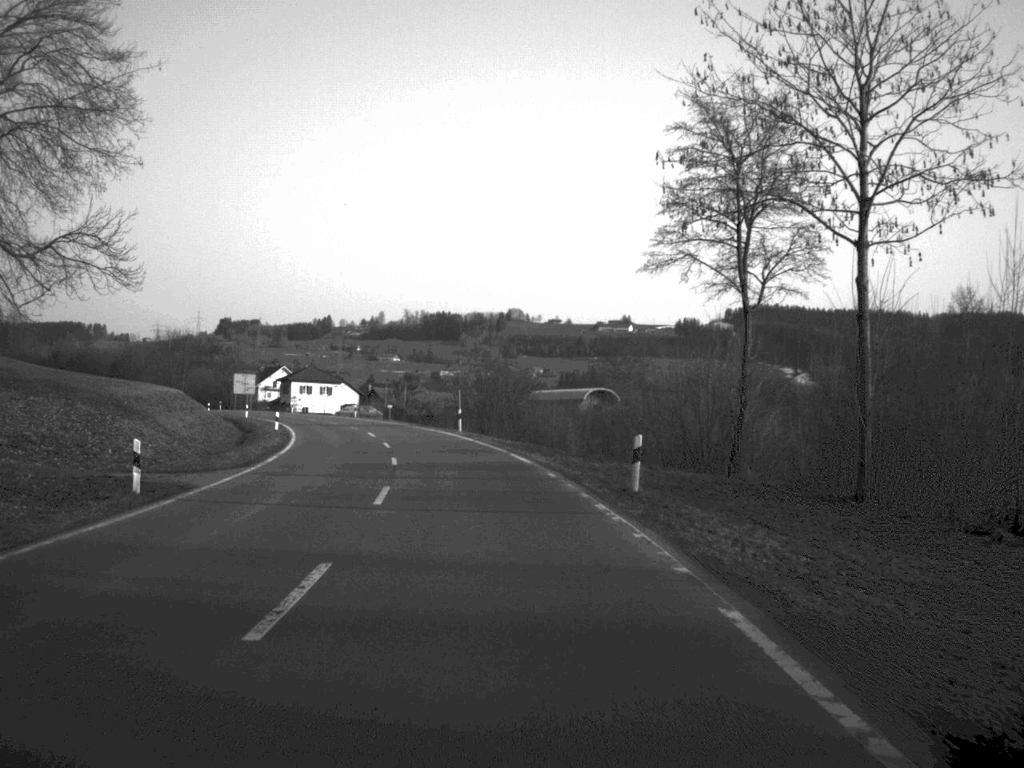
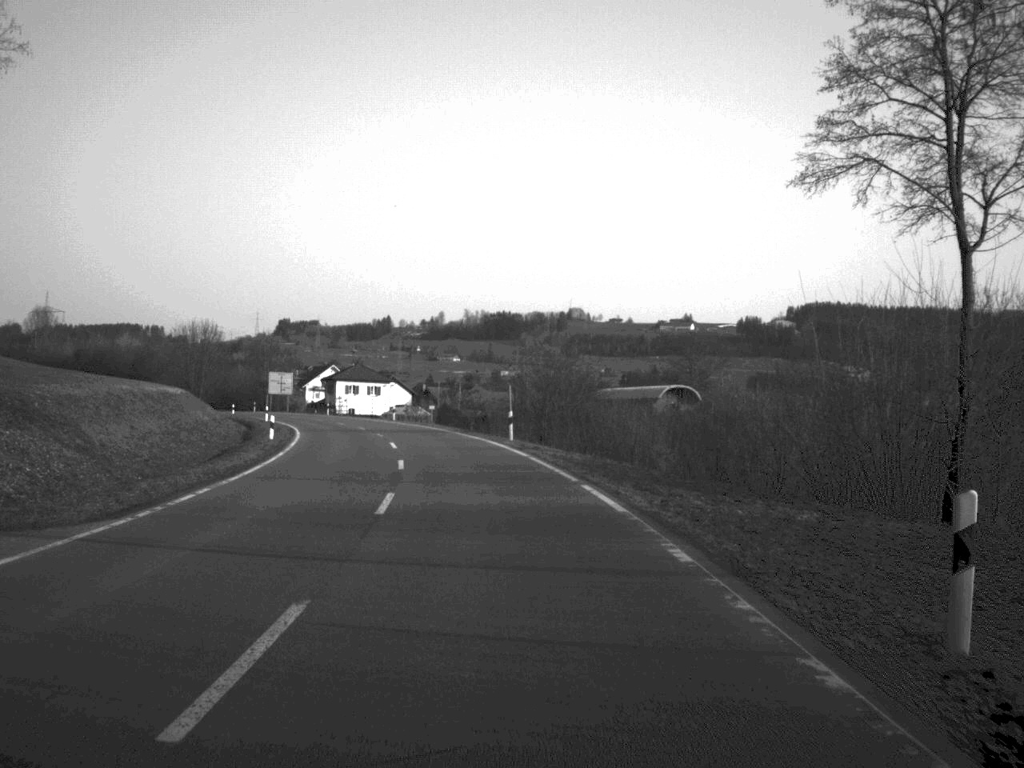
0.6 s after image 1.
(-0.3, +13.8) m; -3°
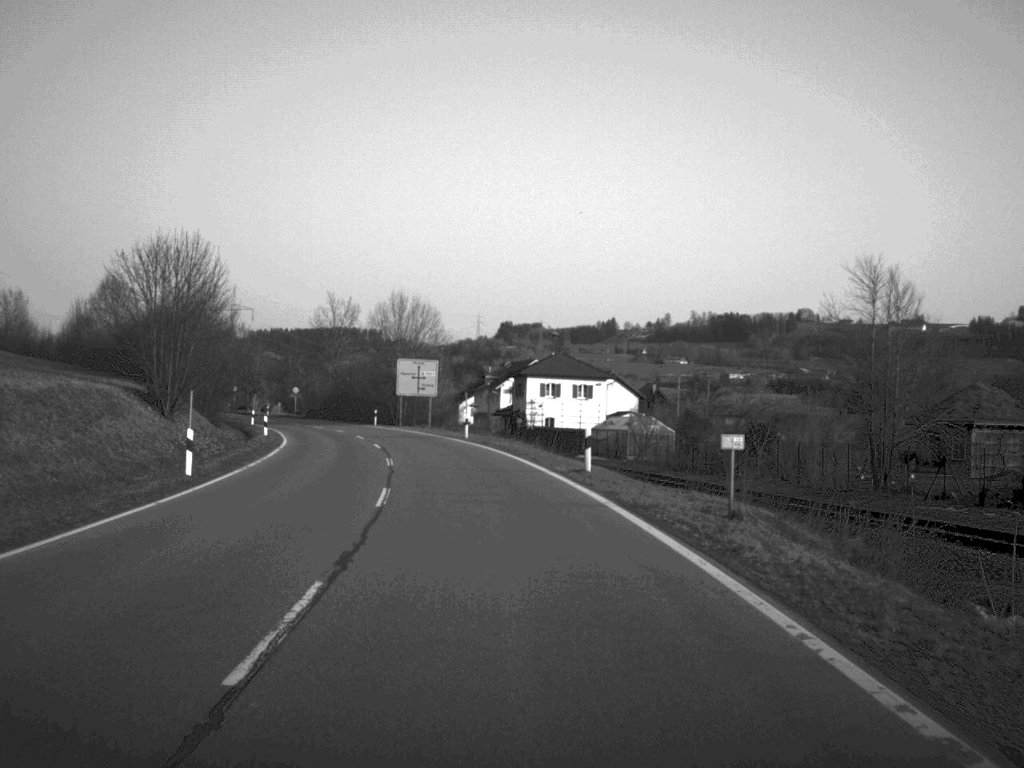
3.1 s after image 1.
(-5.0, +56.6) m; -10°
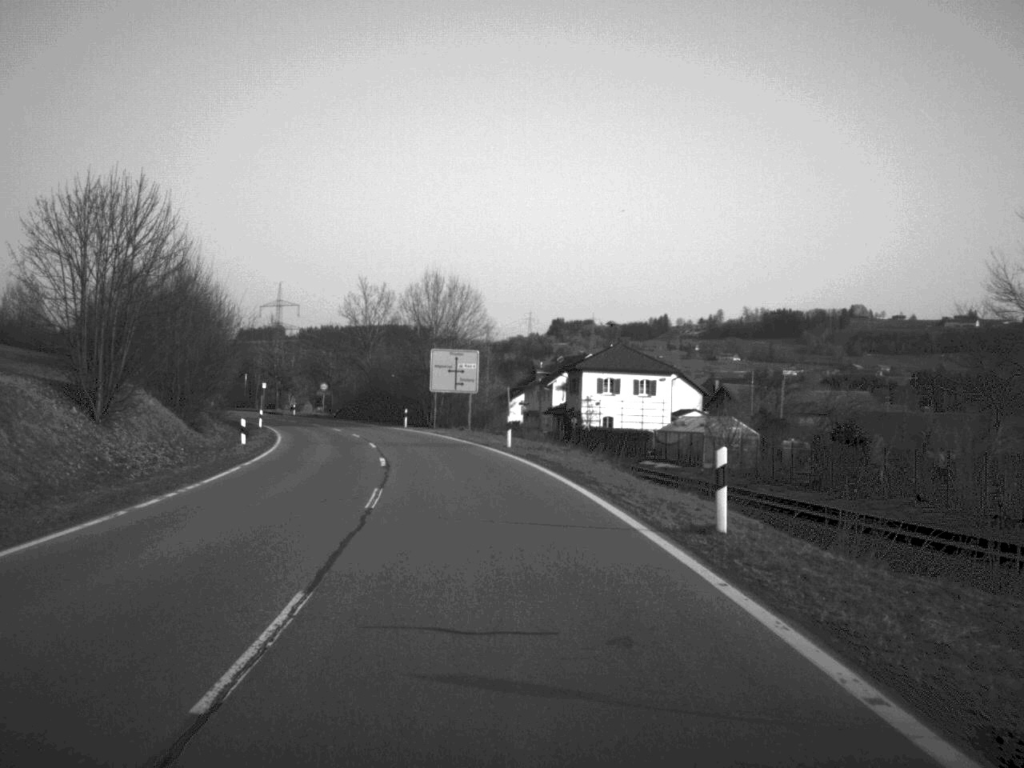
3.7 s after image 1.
(-0.3, +12.7) m; -2°
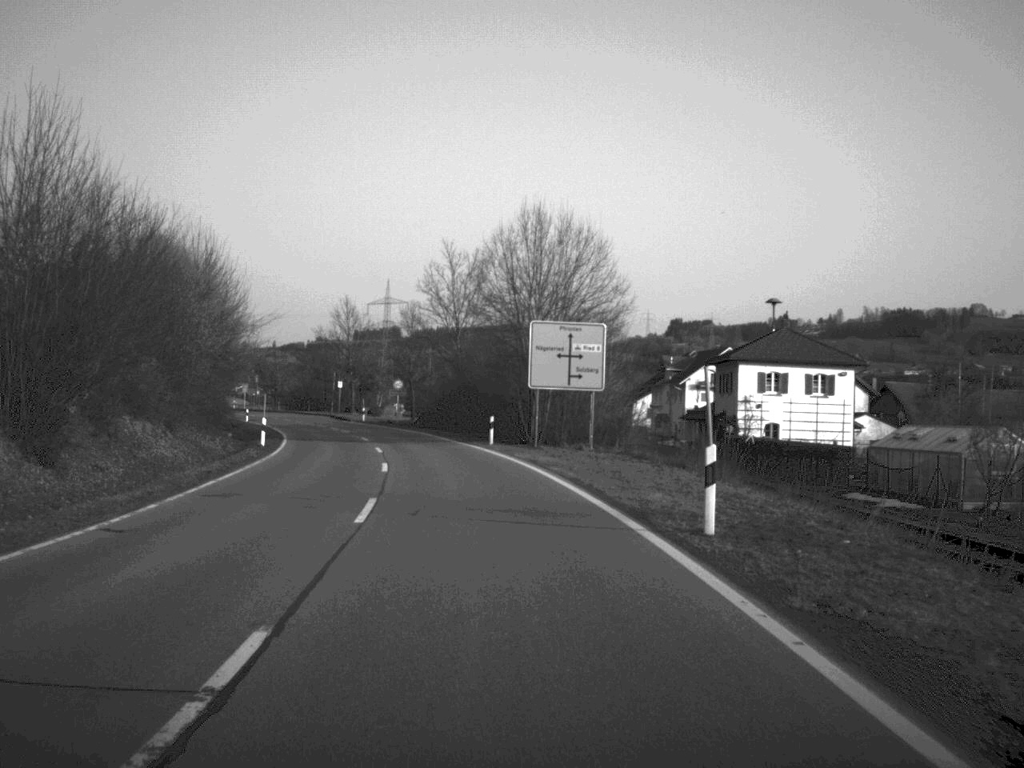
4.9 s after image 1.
(-1.2, +25.7) m; -5°
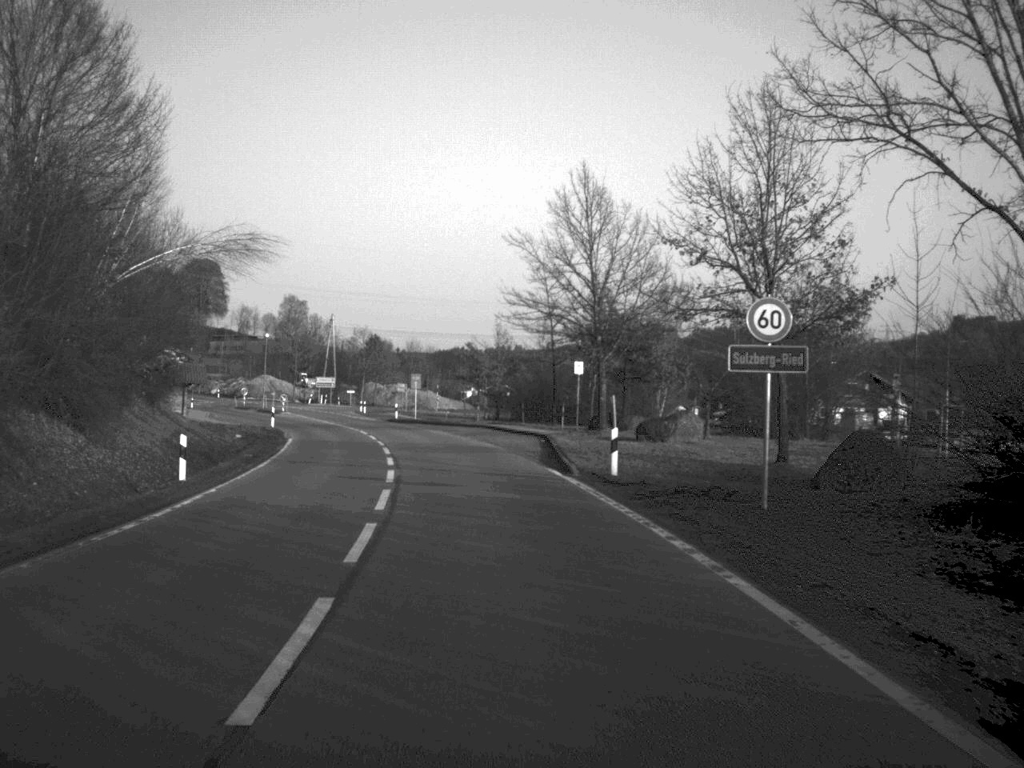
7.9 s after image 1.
(-7.5, +65.1) m; -12°
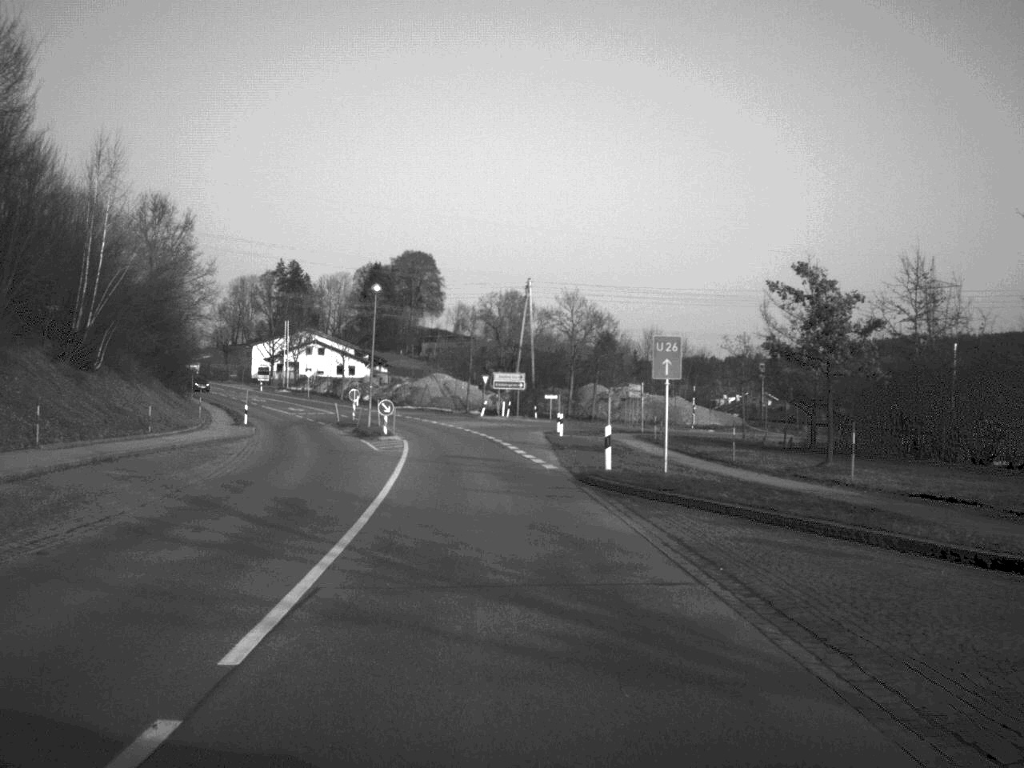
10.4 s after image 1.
(-4.7, +53.3) m; -11°
